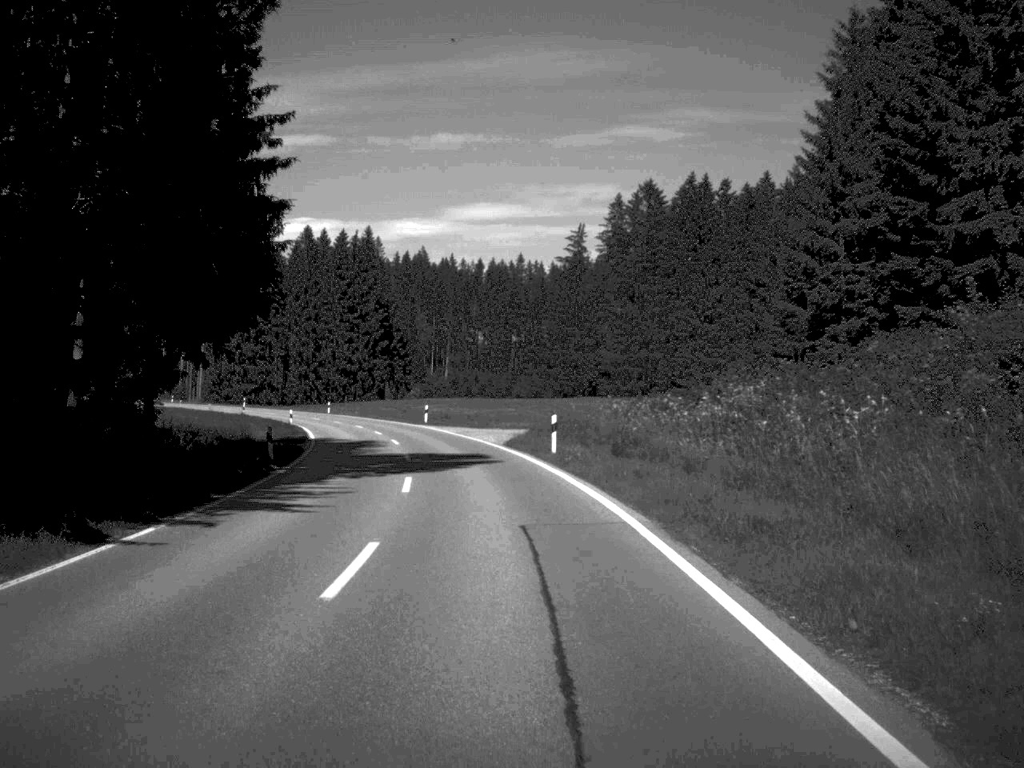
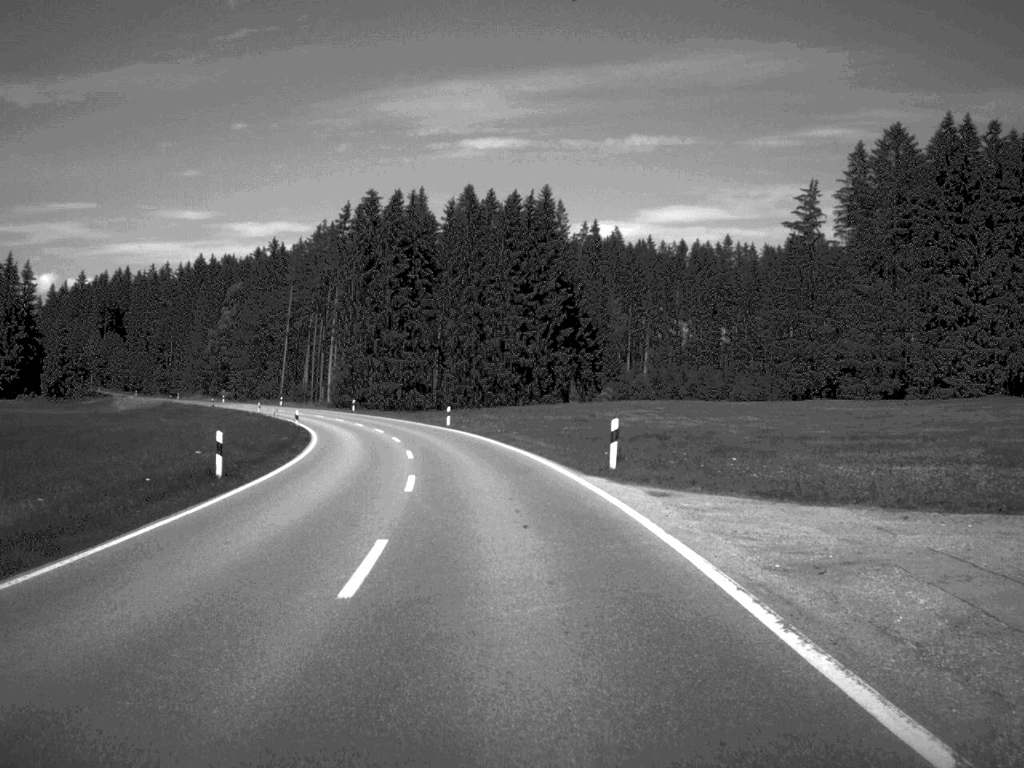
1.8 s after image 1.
(-3.5, +47.0) m; -9°
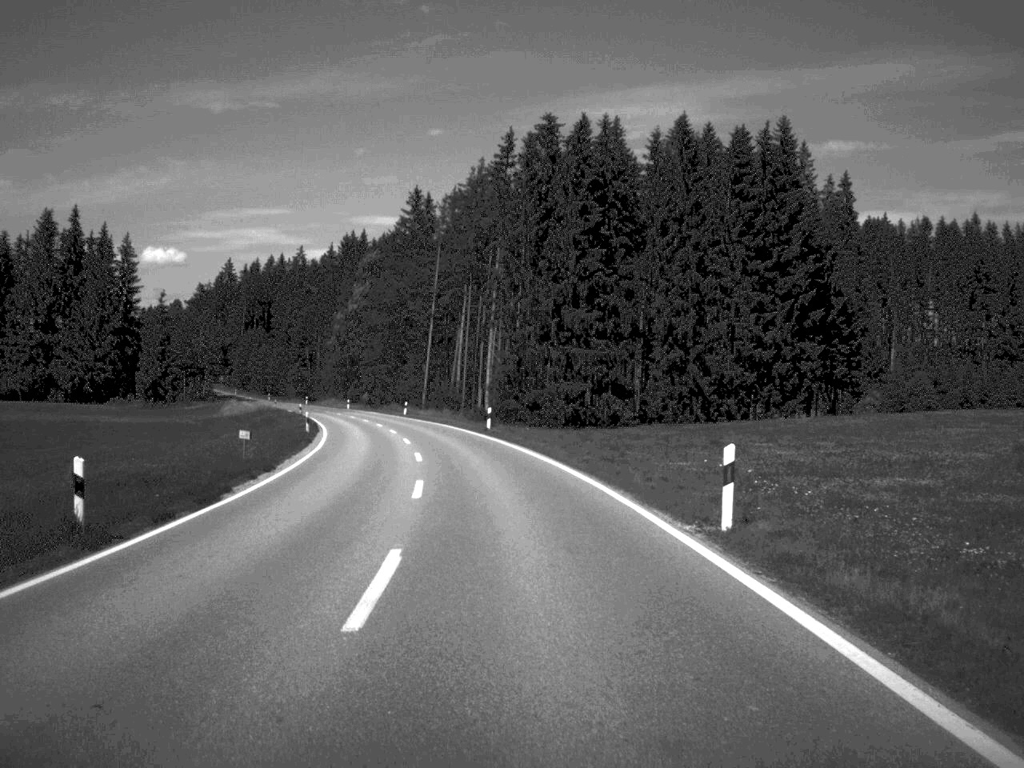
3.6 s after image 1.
(-3.8, +48.1) m; -9°
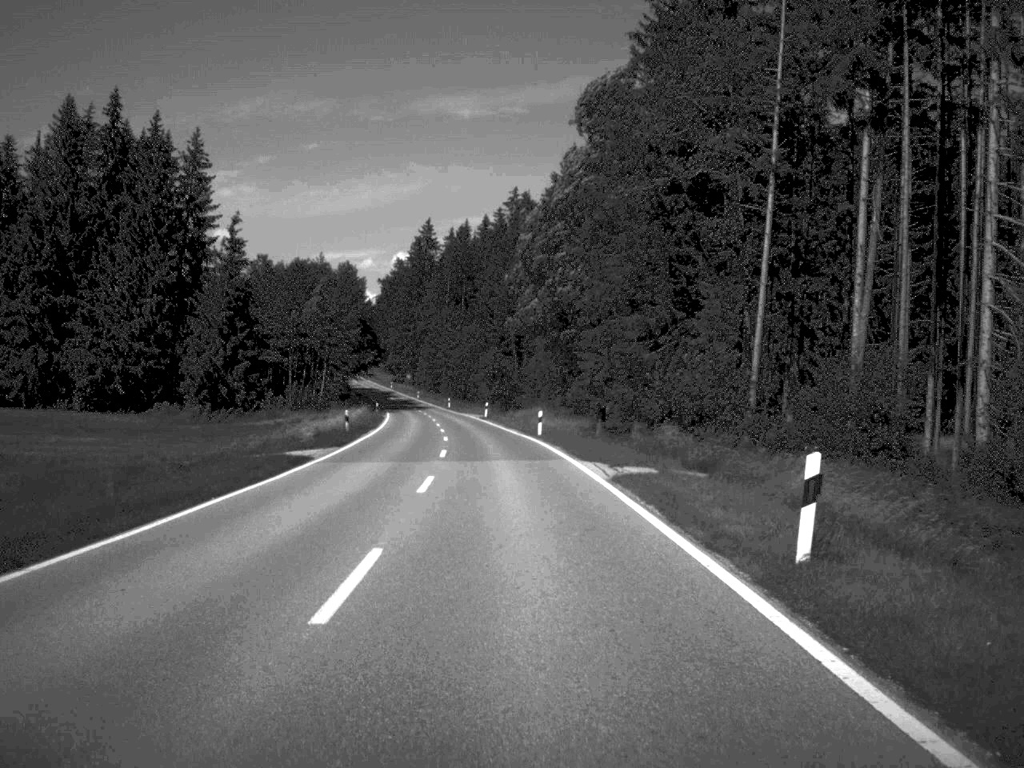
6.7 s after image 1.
(-9.0, +81.7) m; -11°
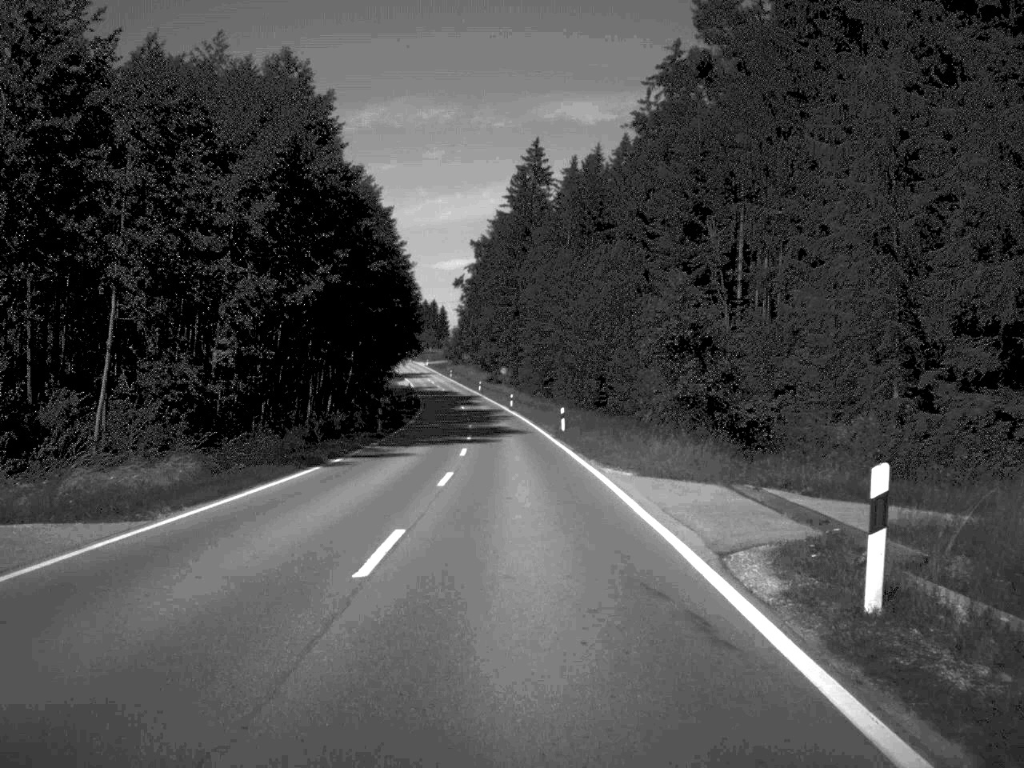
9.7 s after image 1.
(-4.3, +80.8) m; -6°
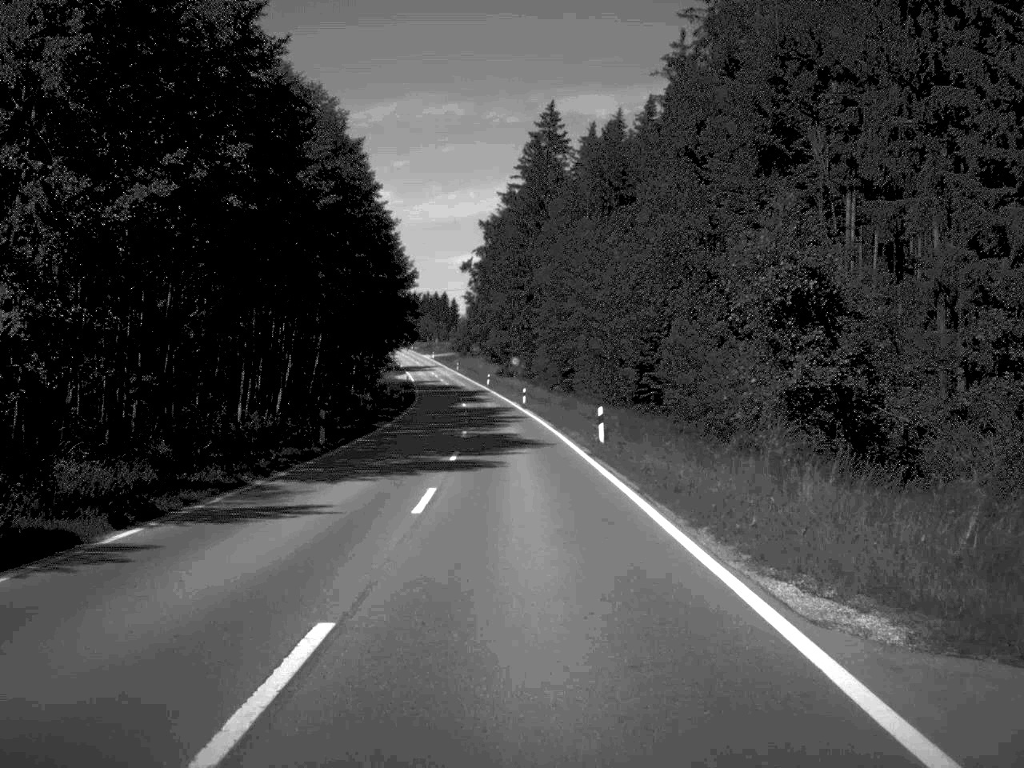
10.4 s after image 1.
(-0.1, +18.2) m; -1°
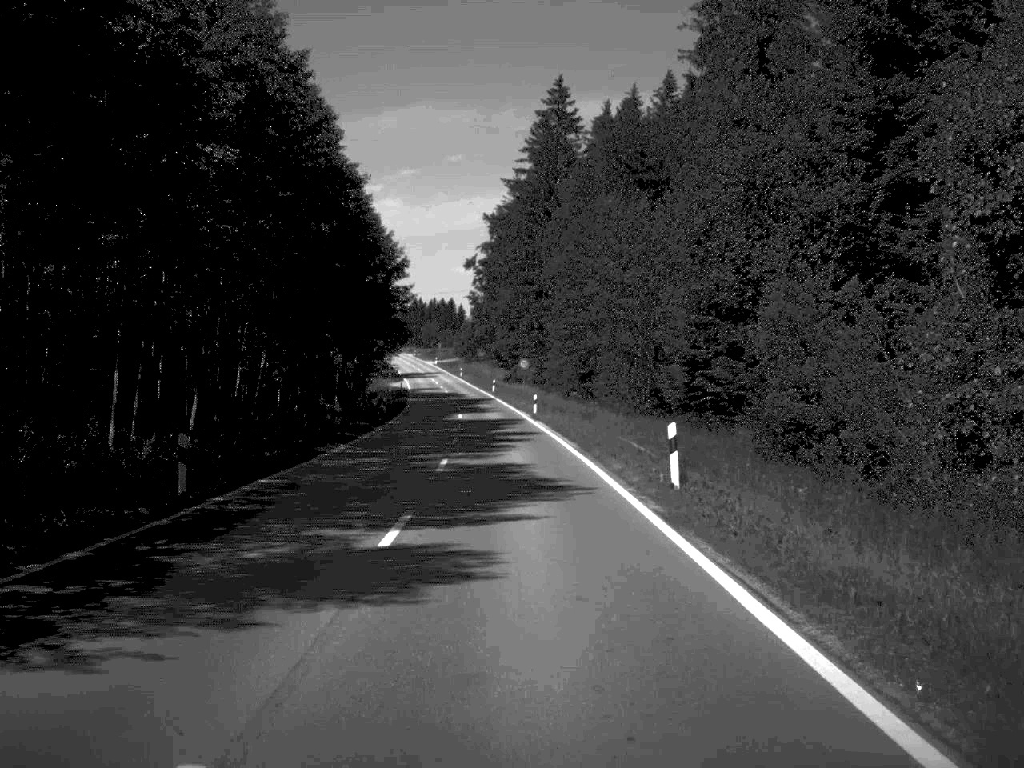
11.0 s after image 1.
(-0.1, +15.2) m; -1°
